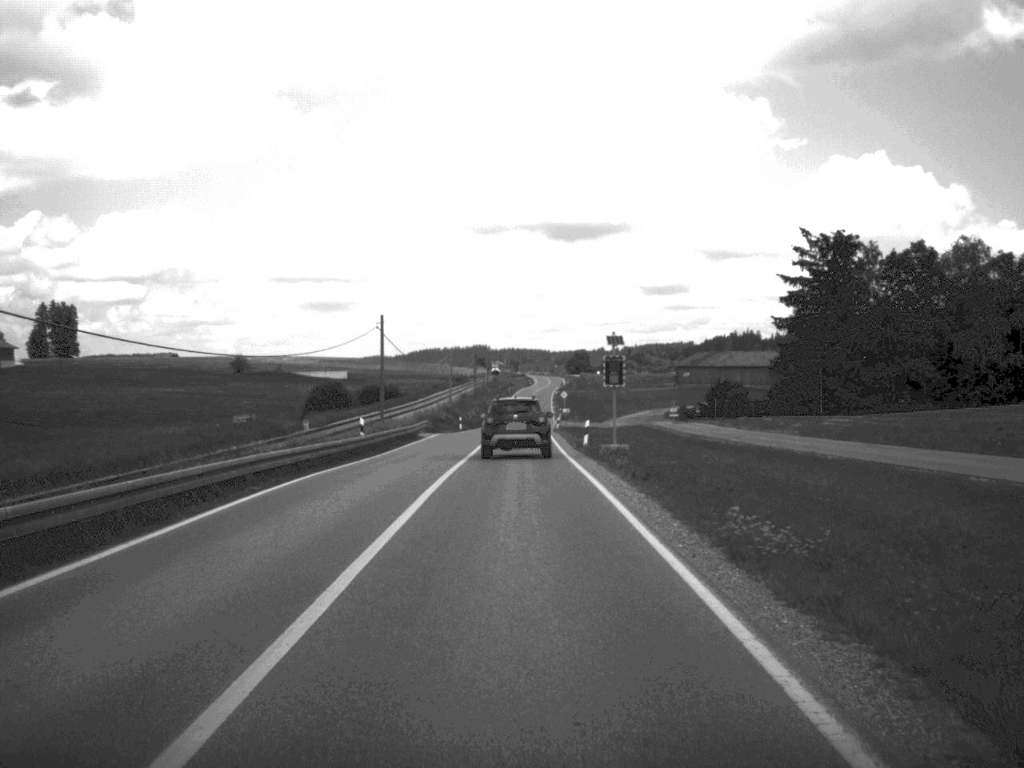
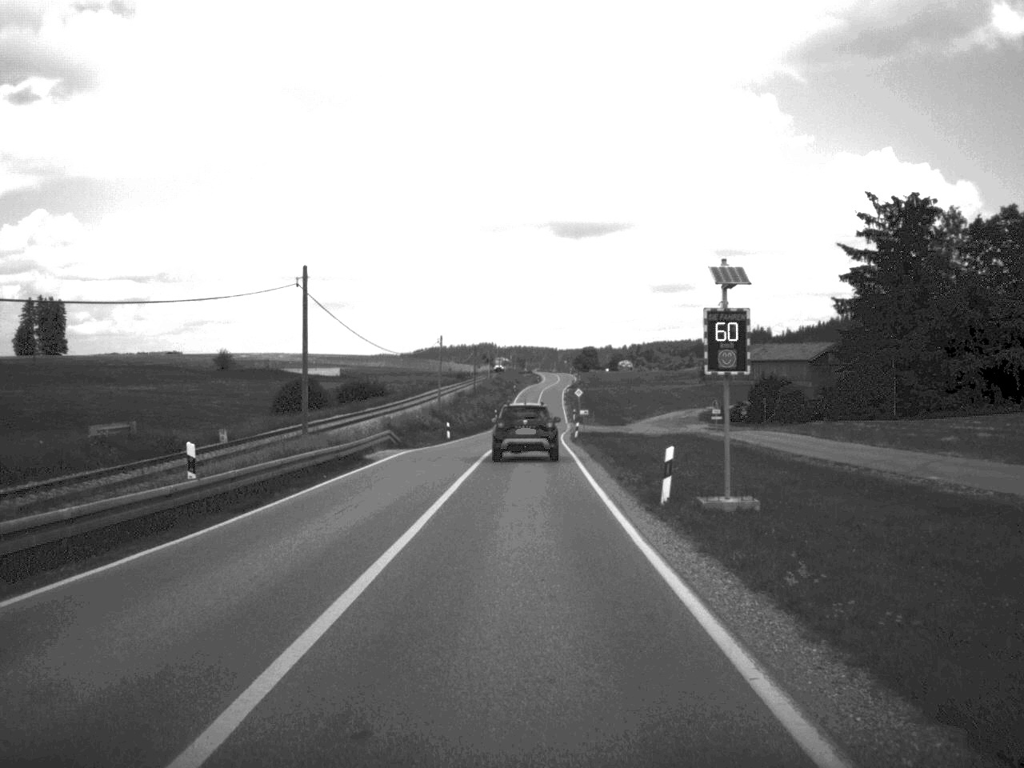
(-0.1, +21.6) m; 0°
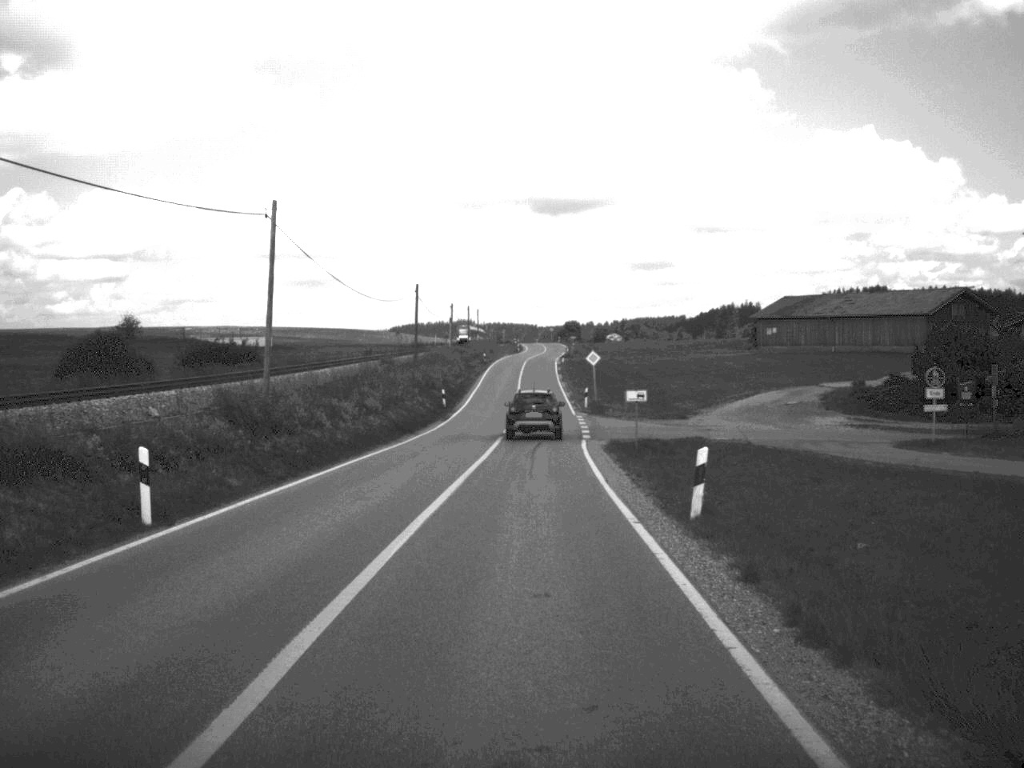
(+0.2, +52.6) m; +1°
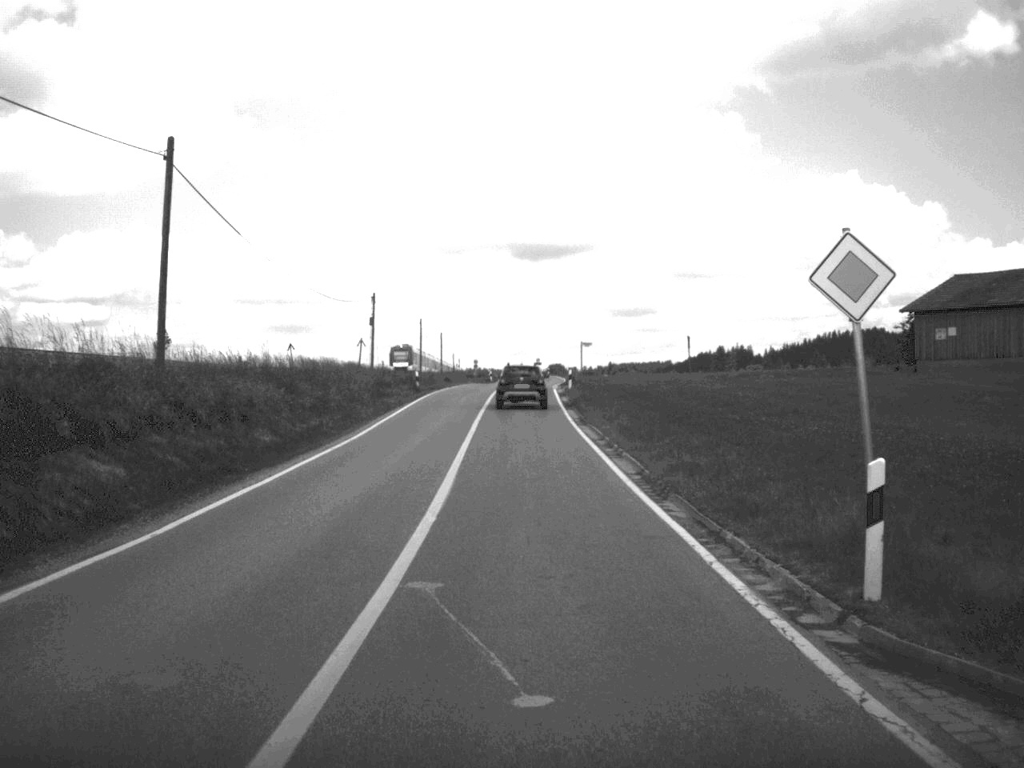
(+0.4, +55.4) m; +1°
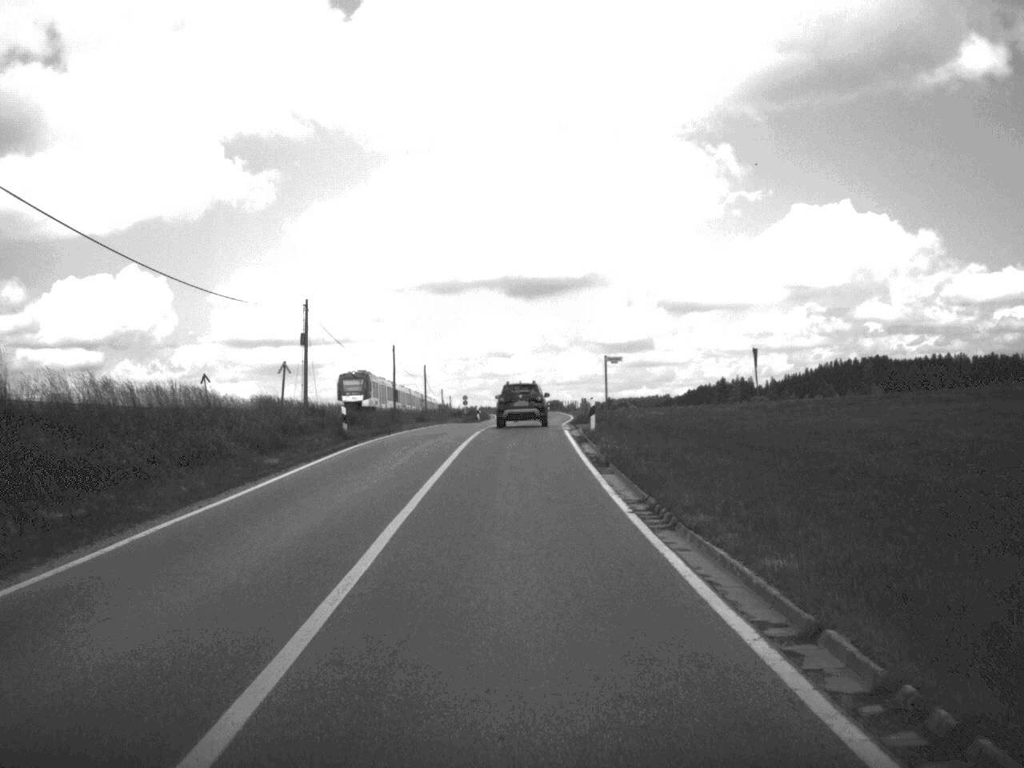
(0.0, +22.4) m; 0°
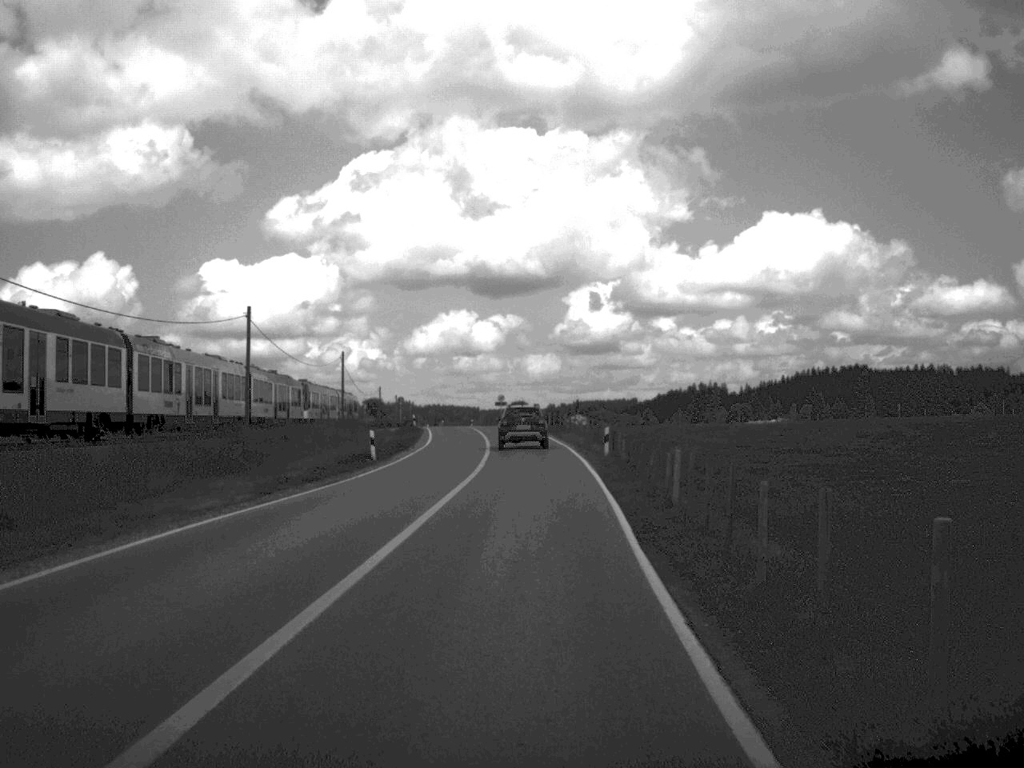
(+0.2, +47.0) m; +1°
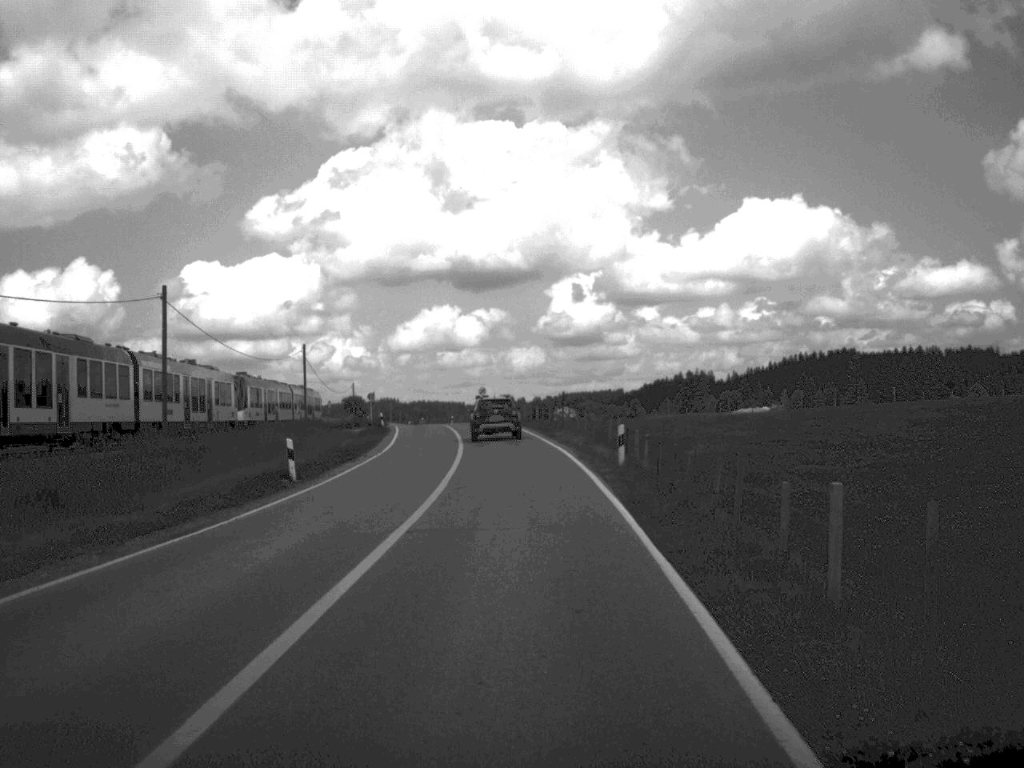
(+0.1, +11.2) m; +1°
